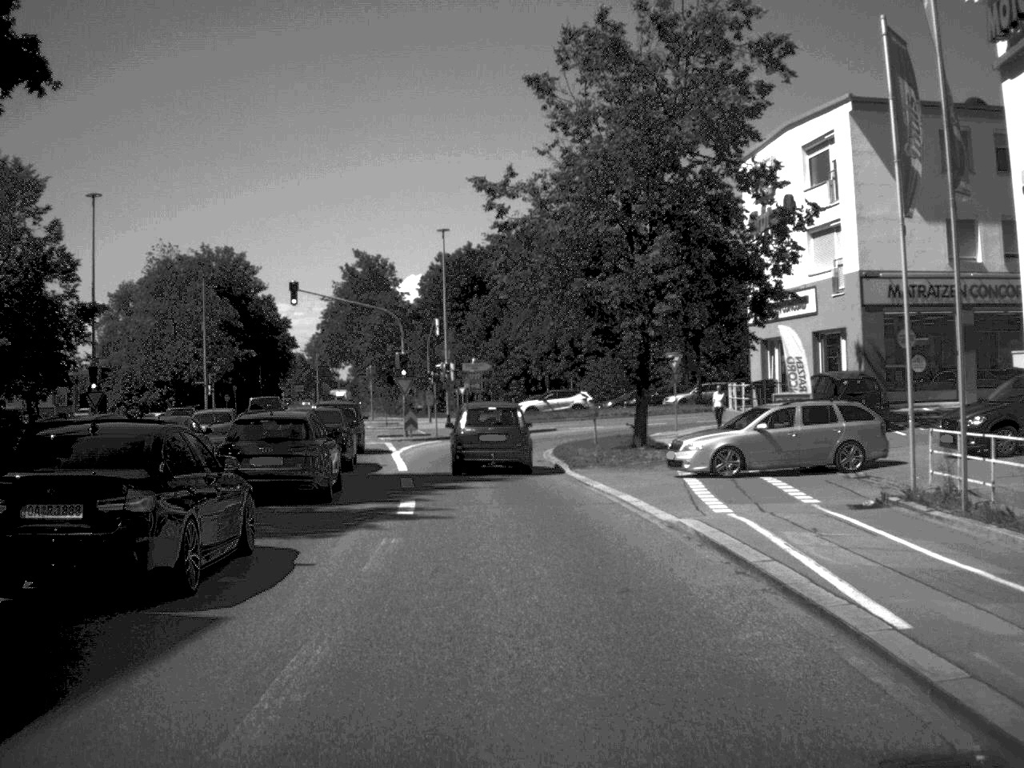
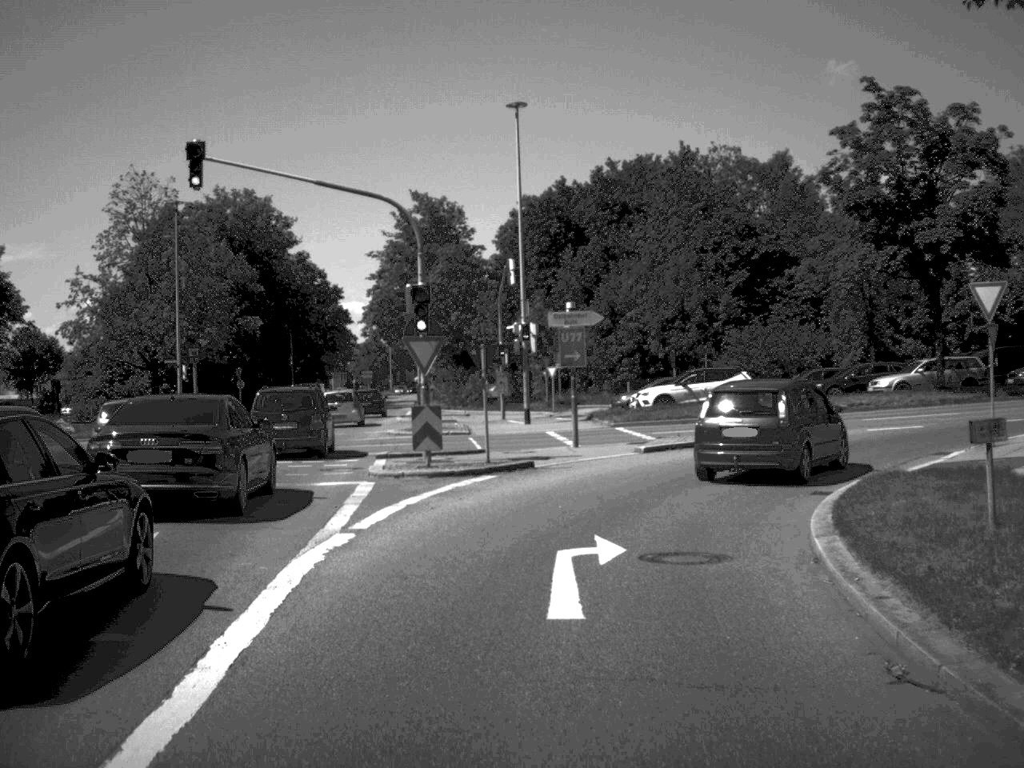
(-1.0, +26.9) m; -4°
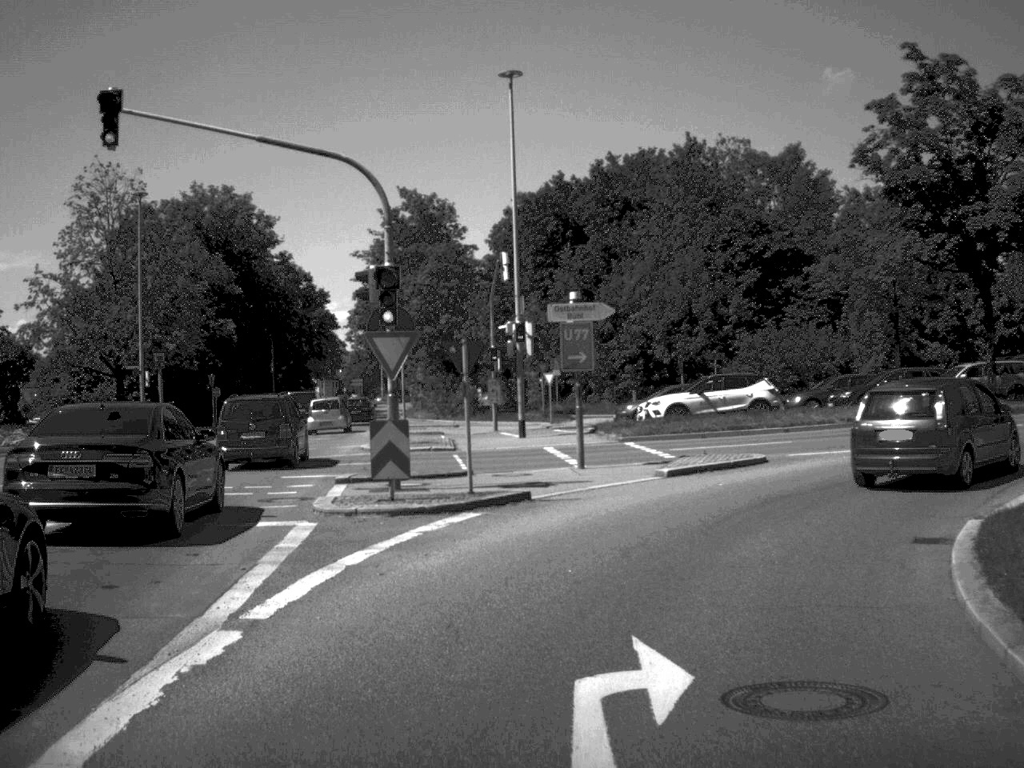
(0.0, +5.1) m; 0°
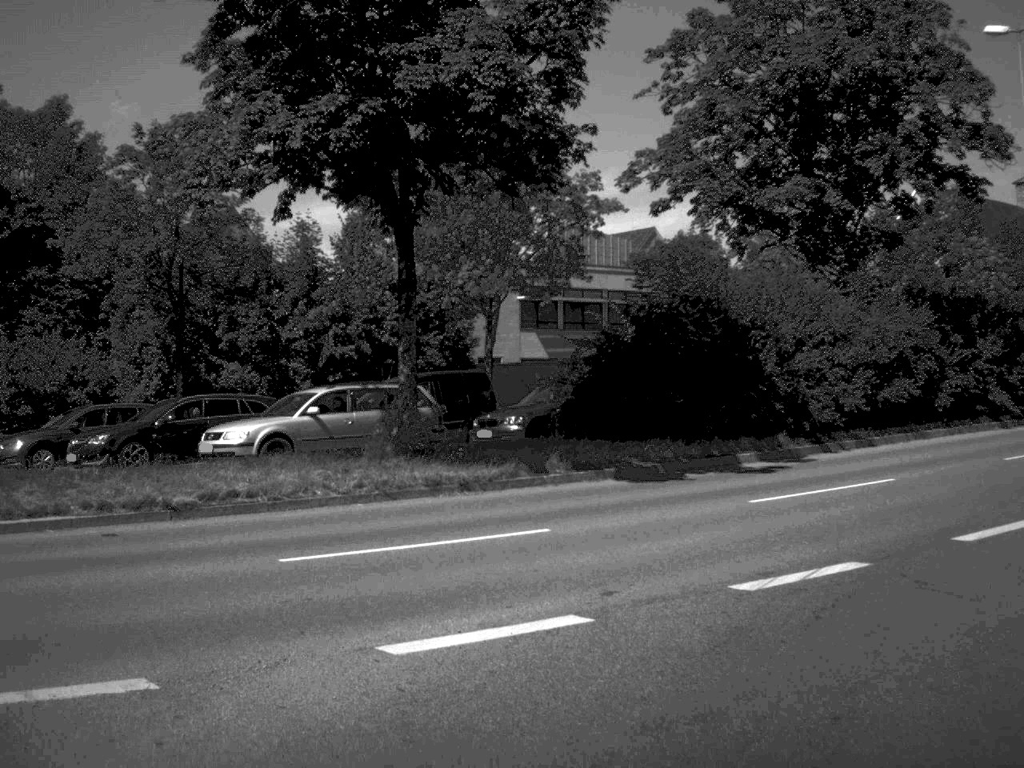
(+4.0, +18.8) m; +33°
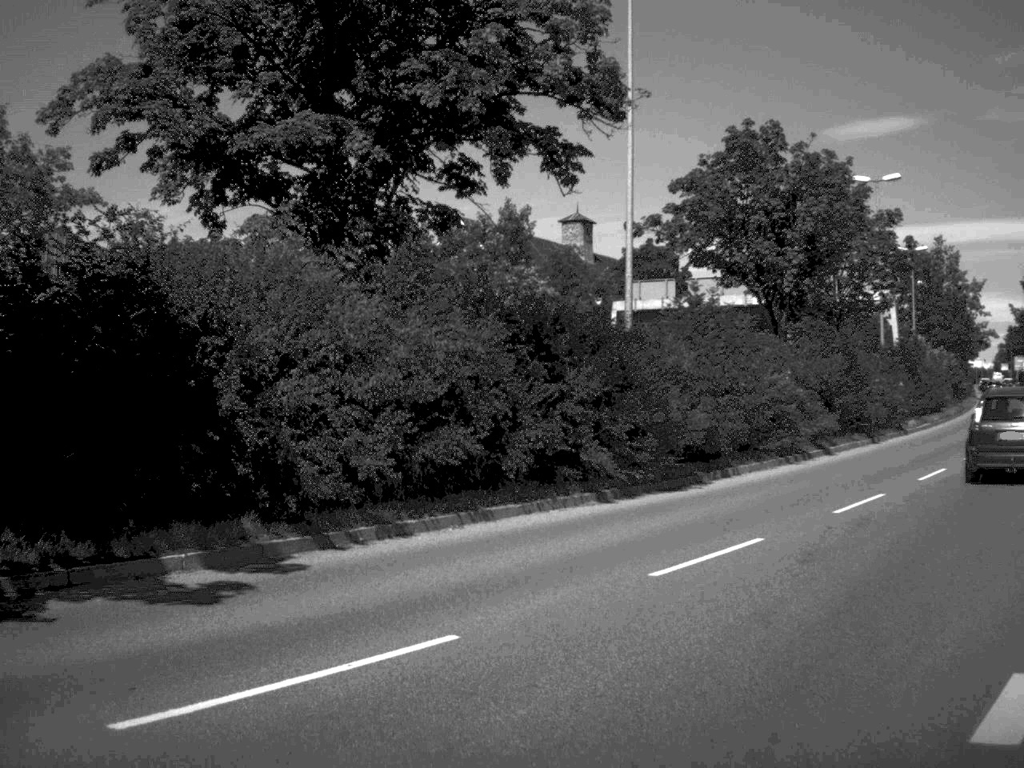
(+1.7, +8.6) m; +21°
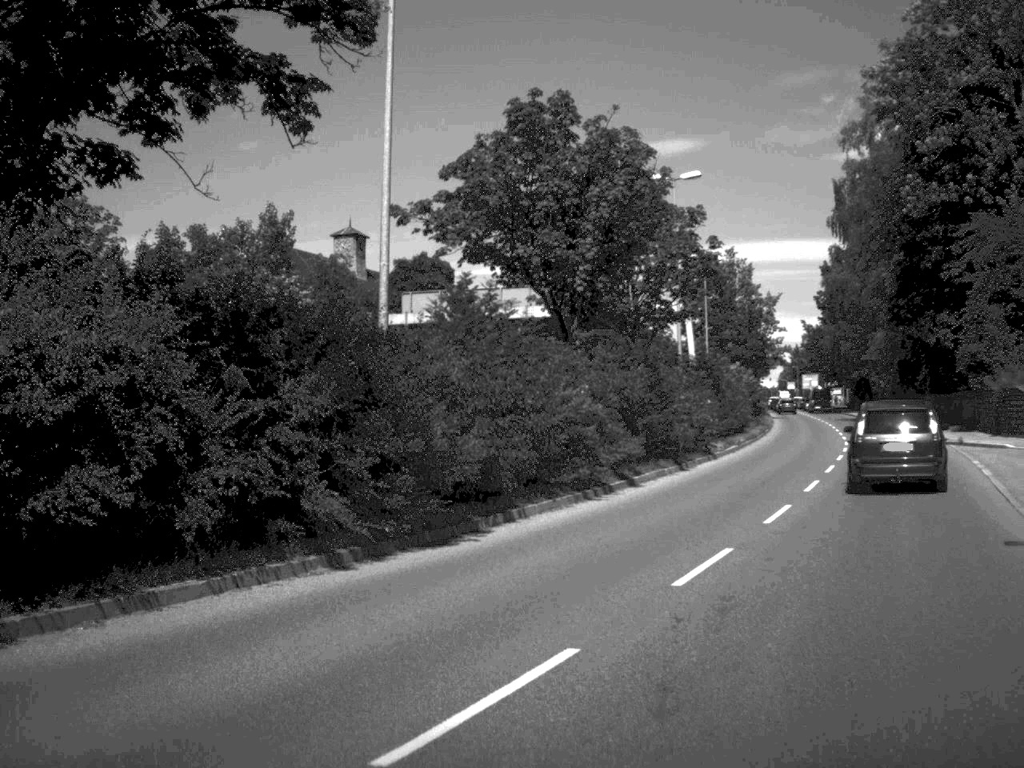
(+0.5, +5.3) m; +10°
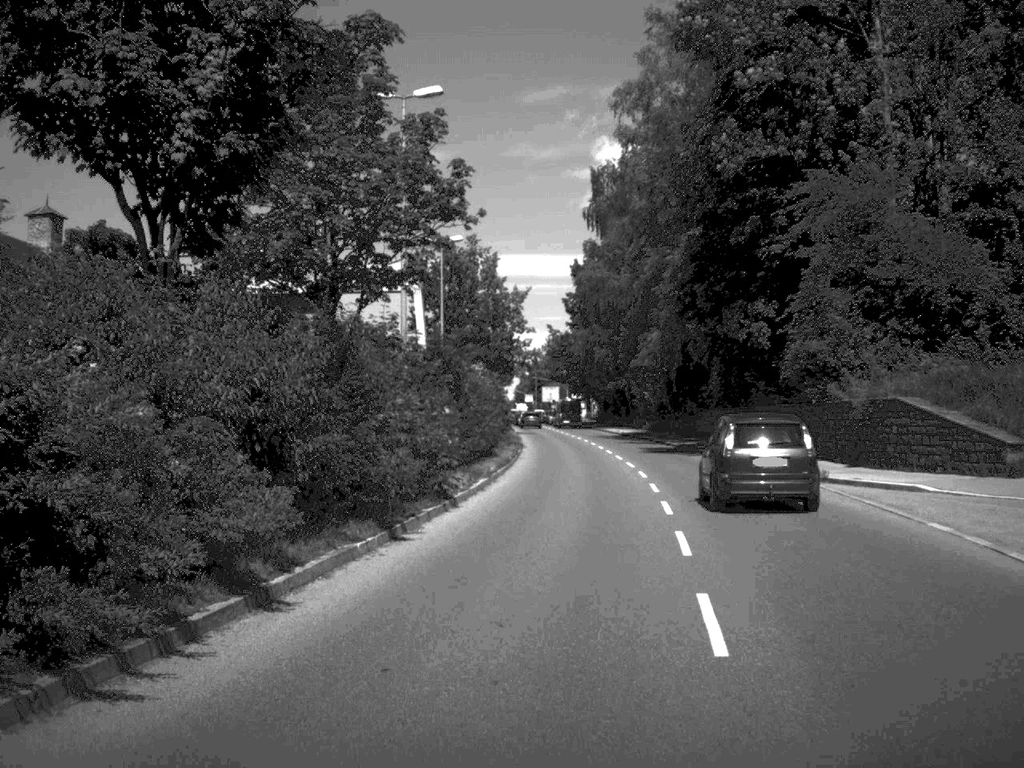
(+1.7, +14.6) m; +12°
